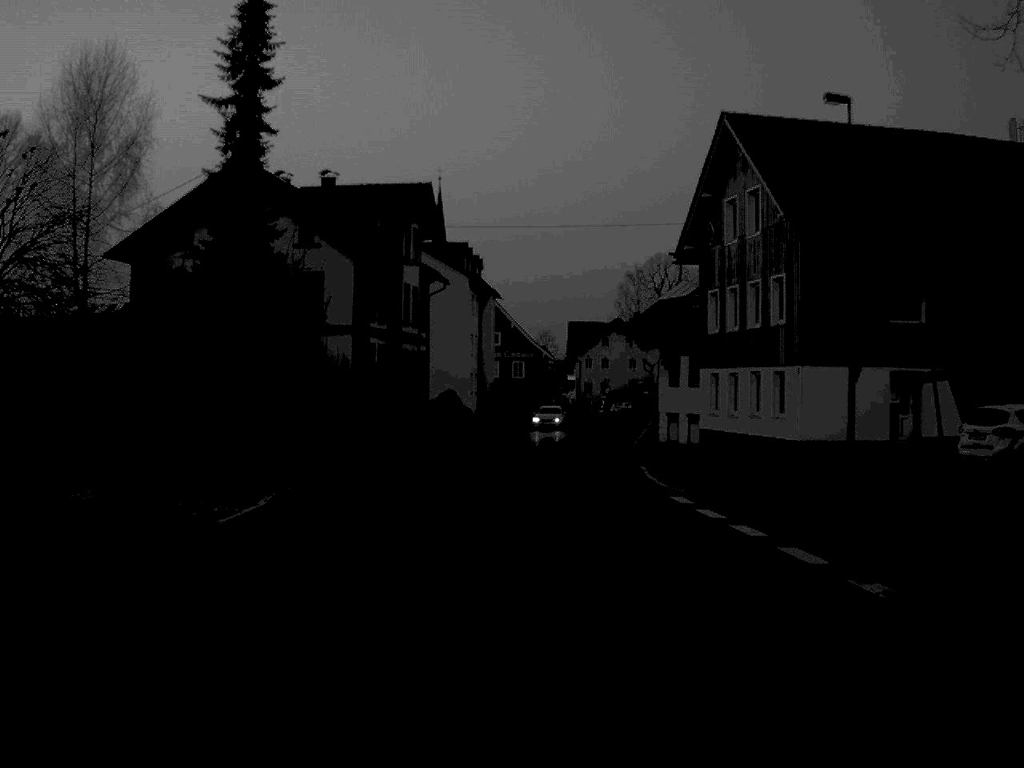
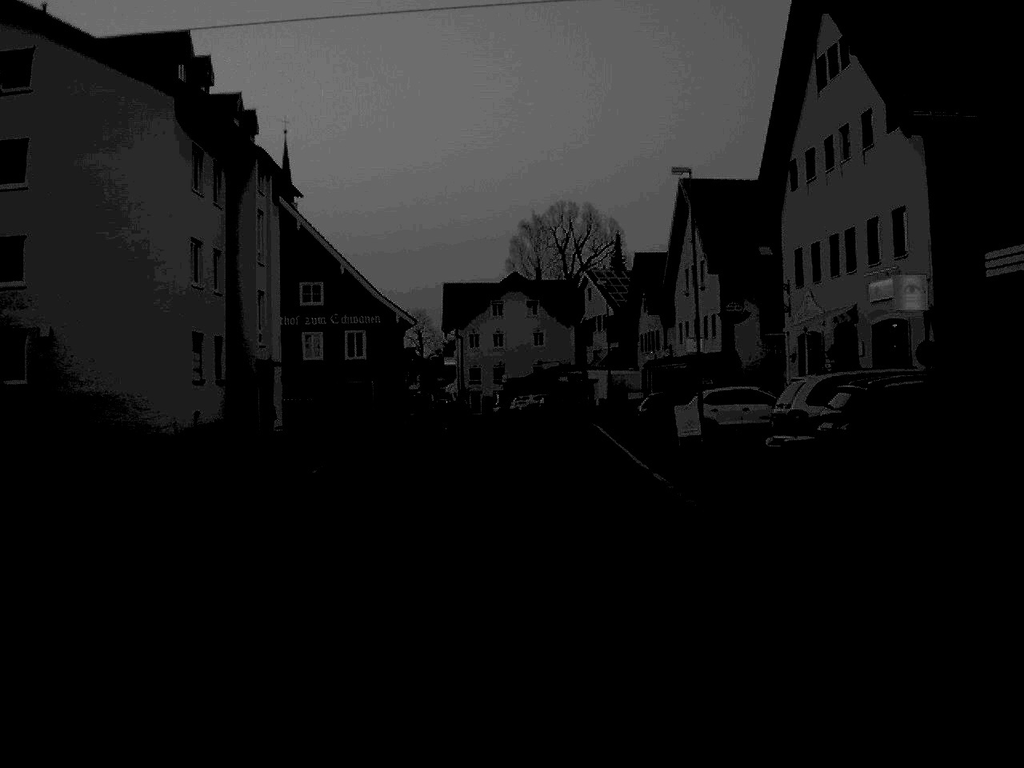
(+2.2, +51.0) m; +5°
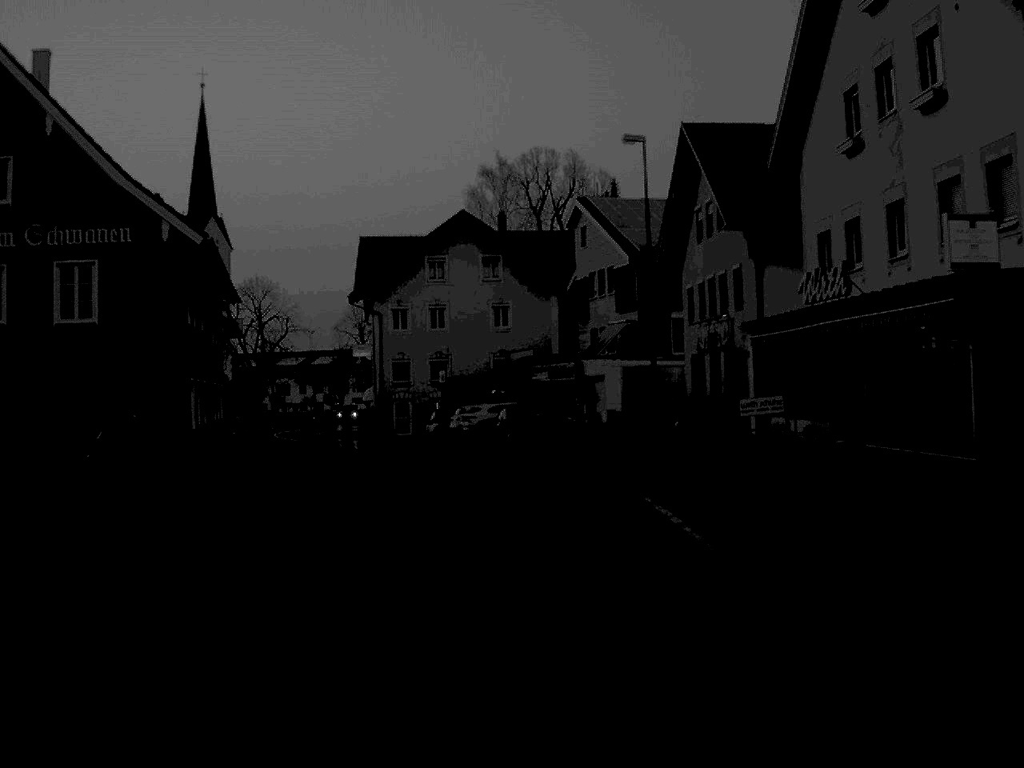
(+1.0, +40.7) m; +1°
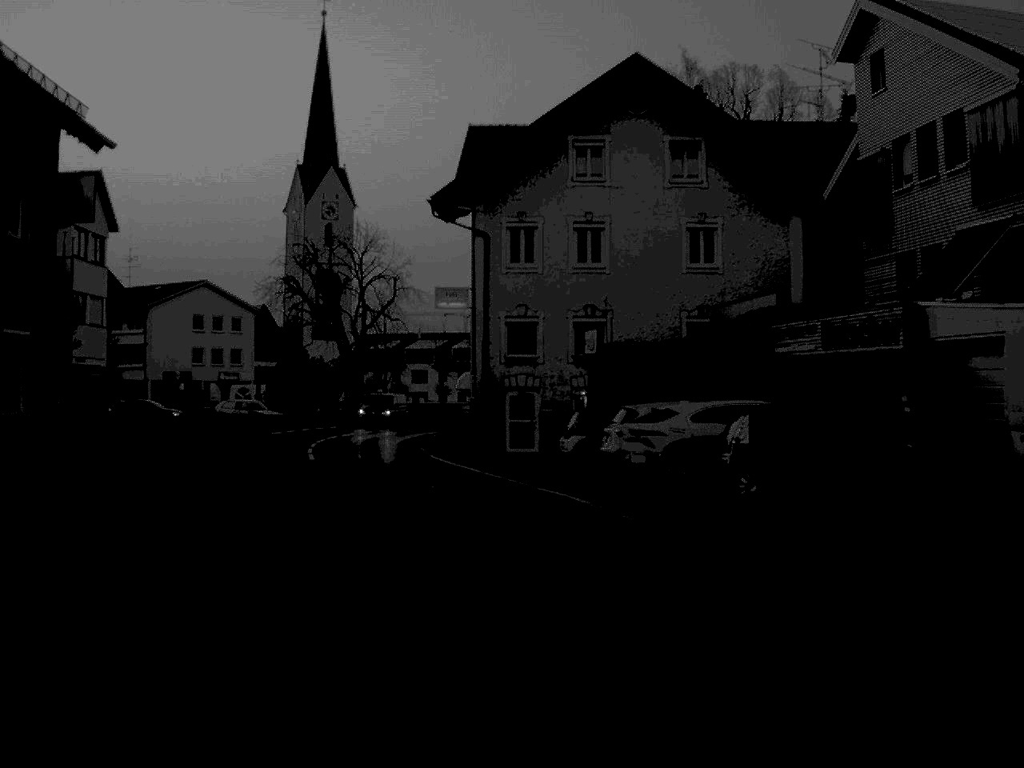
(-1.4, +31.3) m; -8°
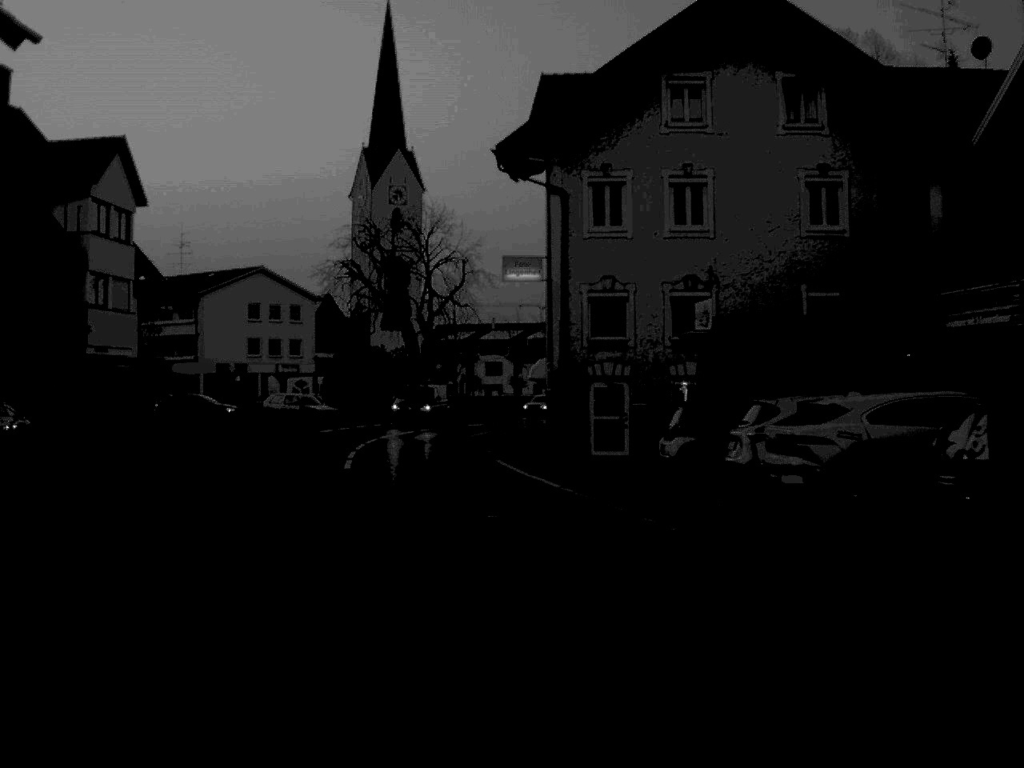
(-0.2, +7.1) m; -3°
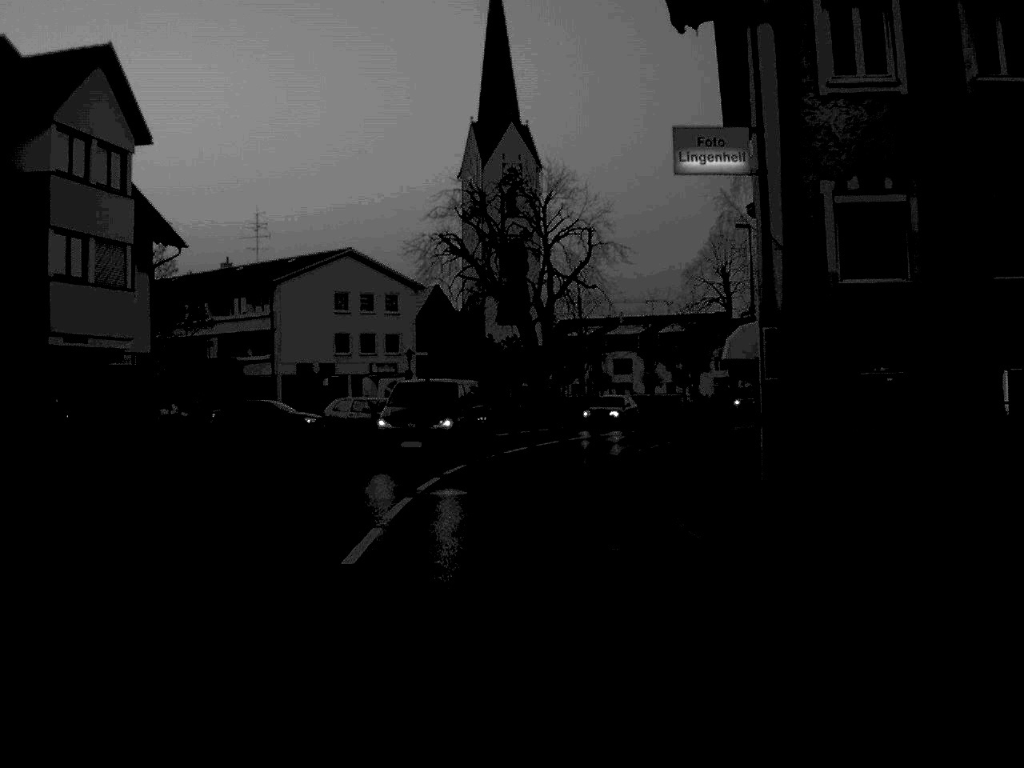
(-0.8, +15.4) m; -5°
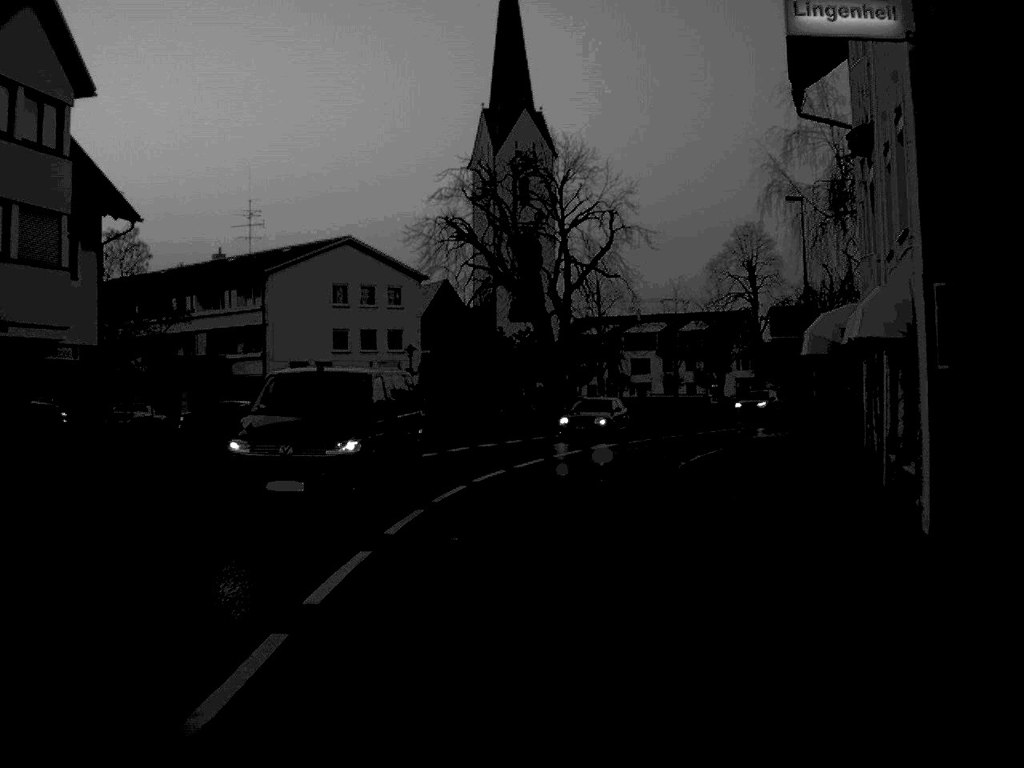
(0.0, +6.7) m; -1°
